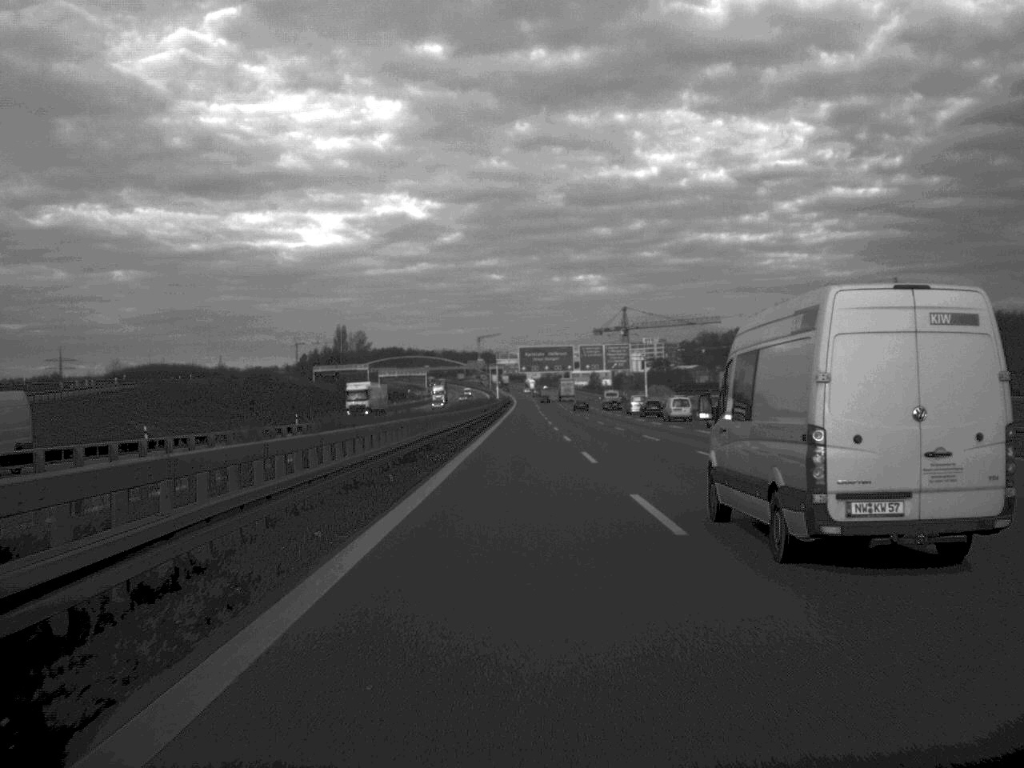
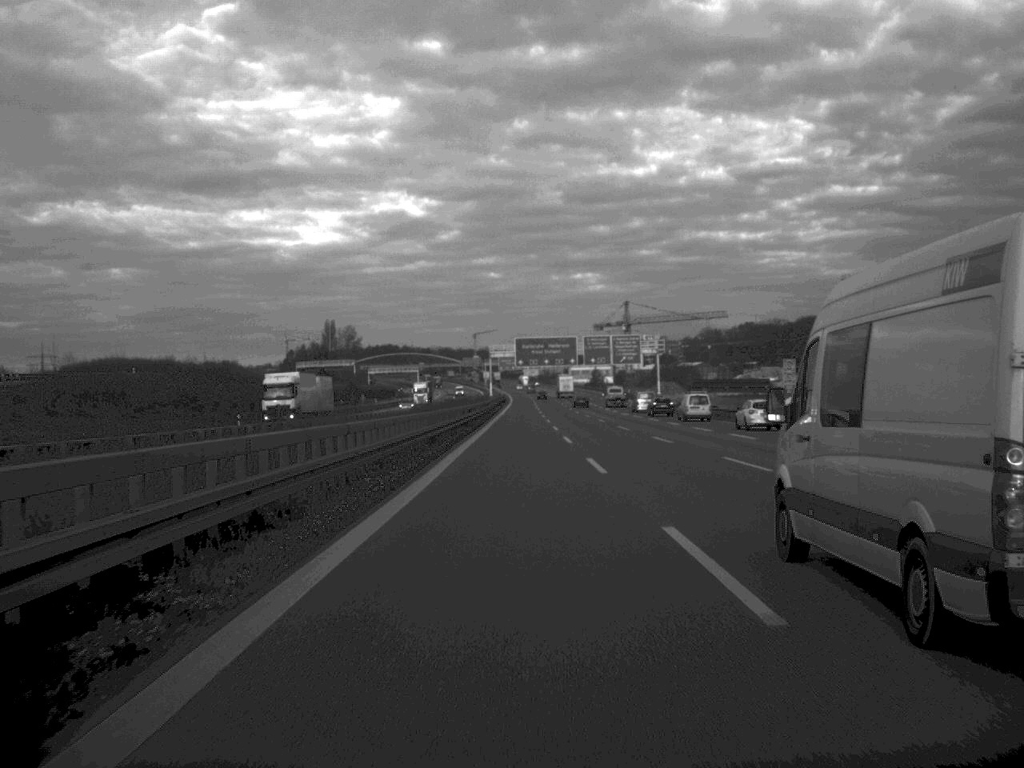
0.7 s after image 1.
(0.0, +24.4) m; 0°
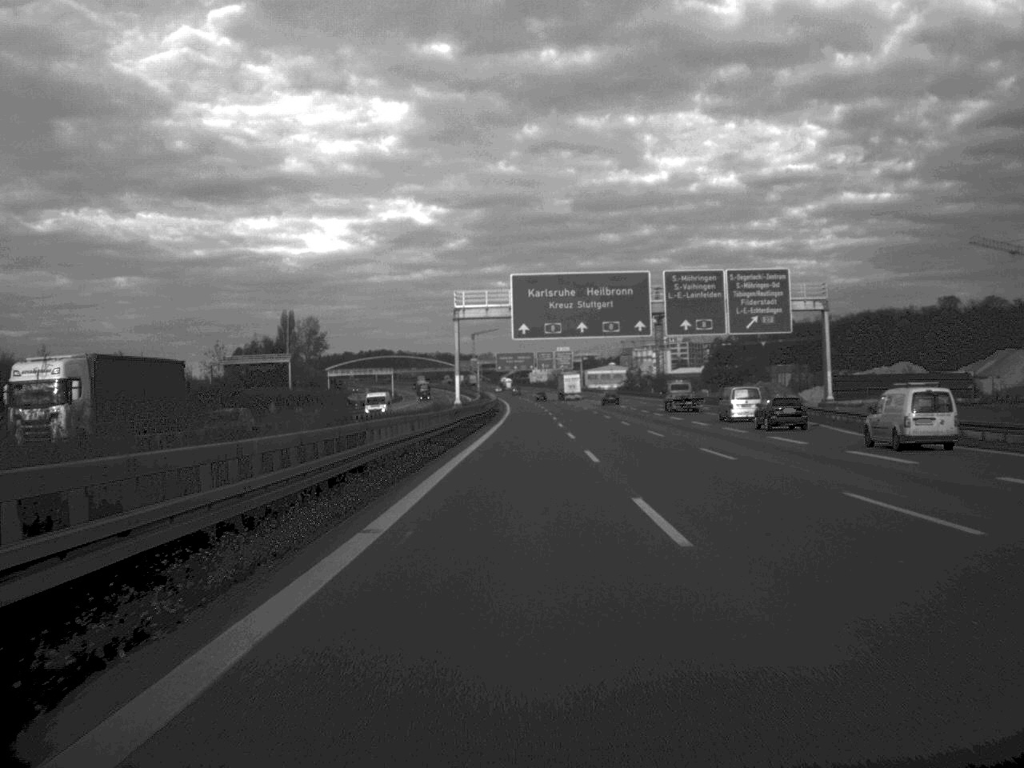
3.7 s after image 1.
(-0.4, +103.1) m; 0°
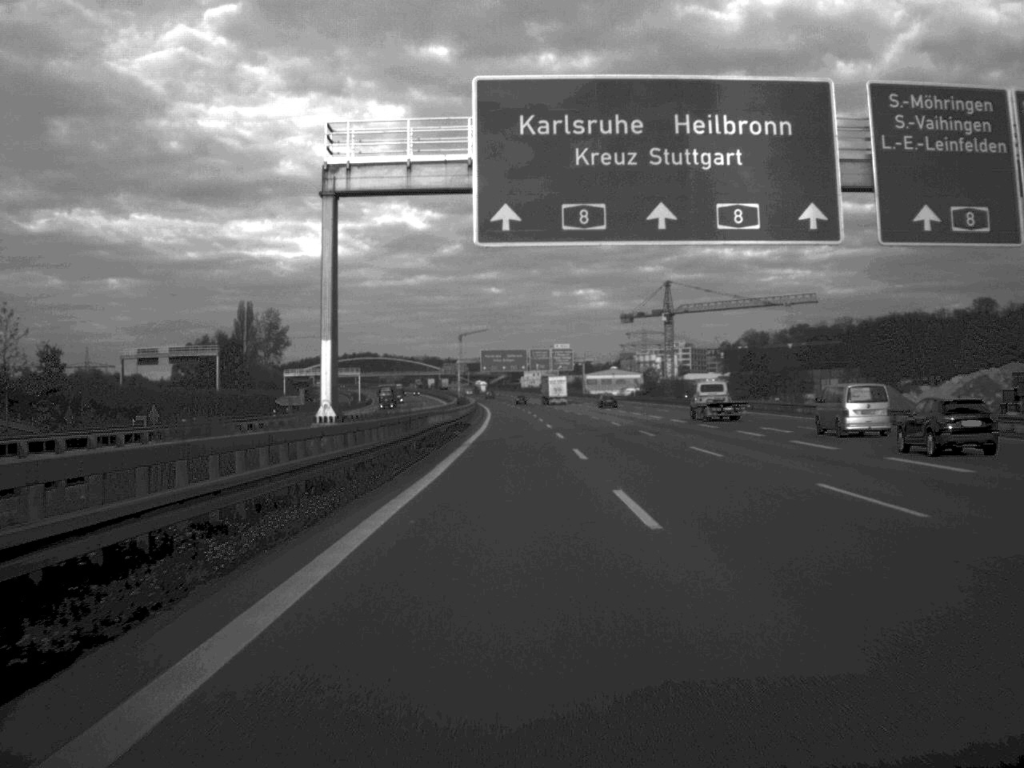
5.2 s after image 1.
(+0.2, +52.1) m; 0°
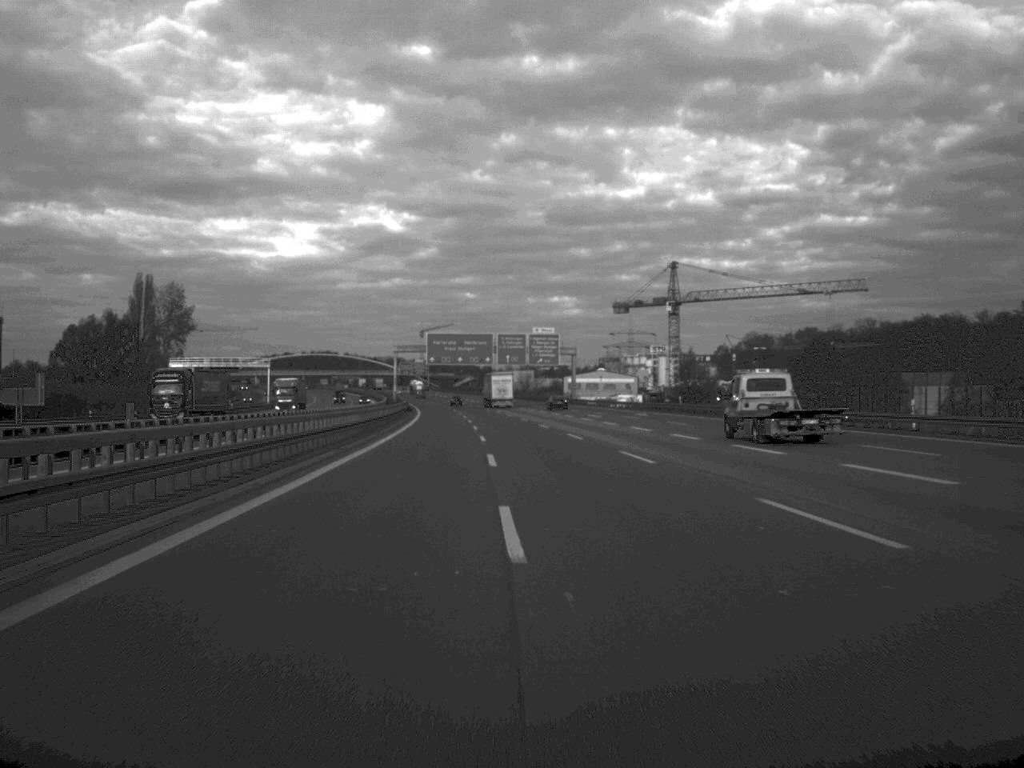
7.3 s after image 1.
(+0.9, +75.2) m; +1°
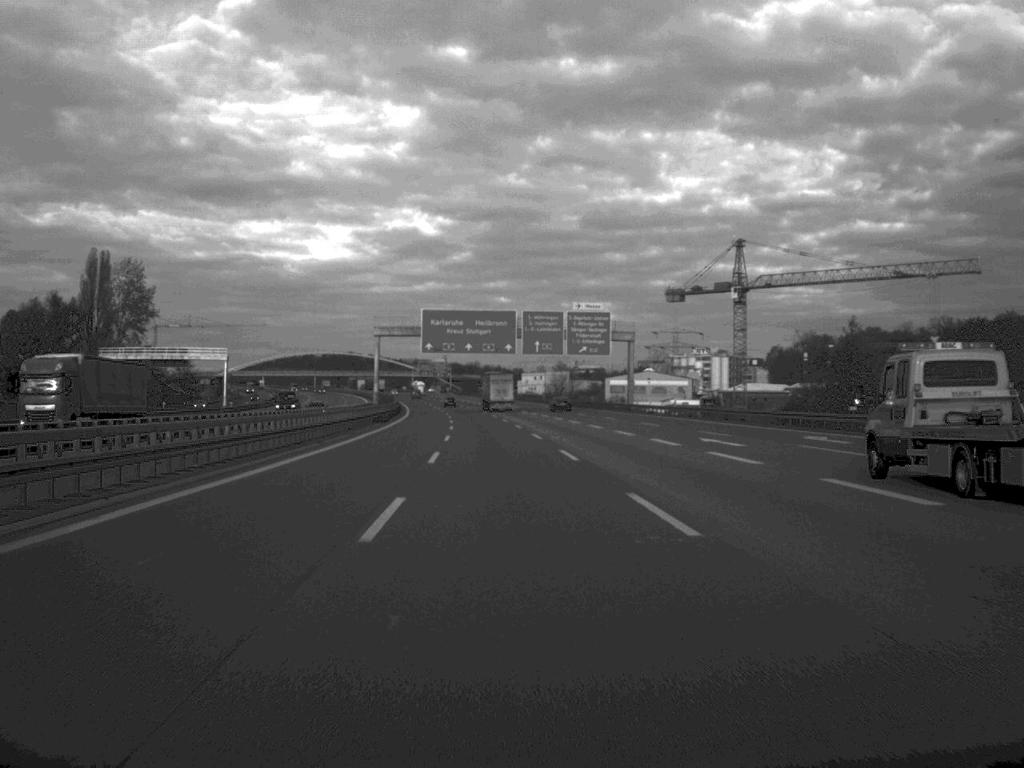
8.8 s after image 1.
(-0.4, +51.8) m; -2°
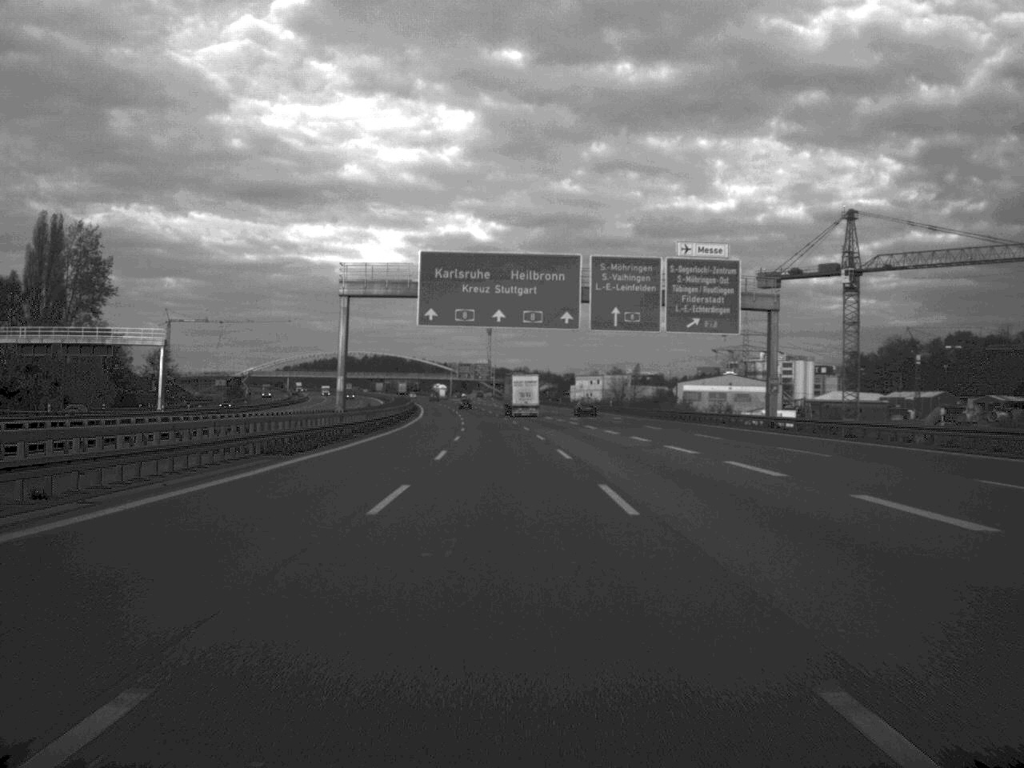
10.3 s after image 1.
(-1.1, +49.9) m; -2°
